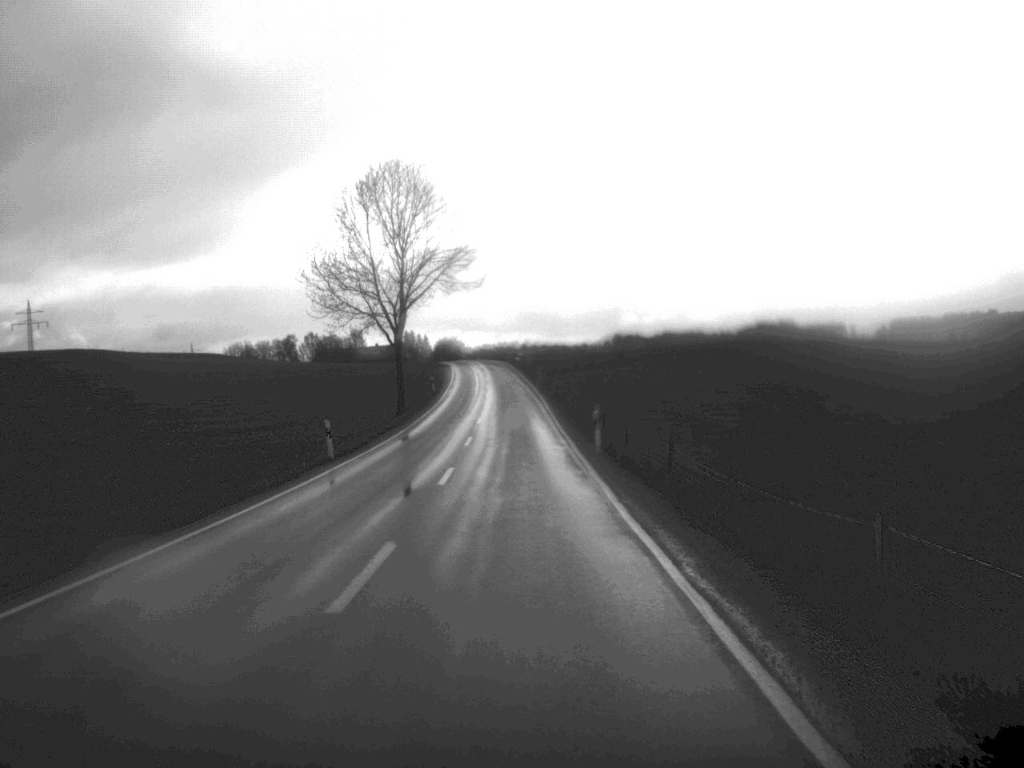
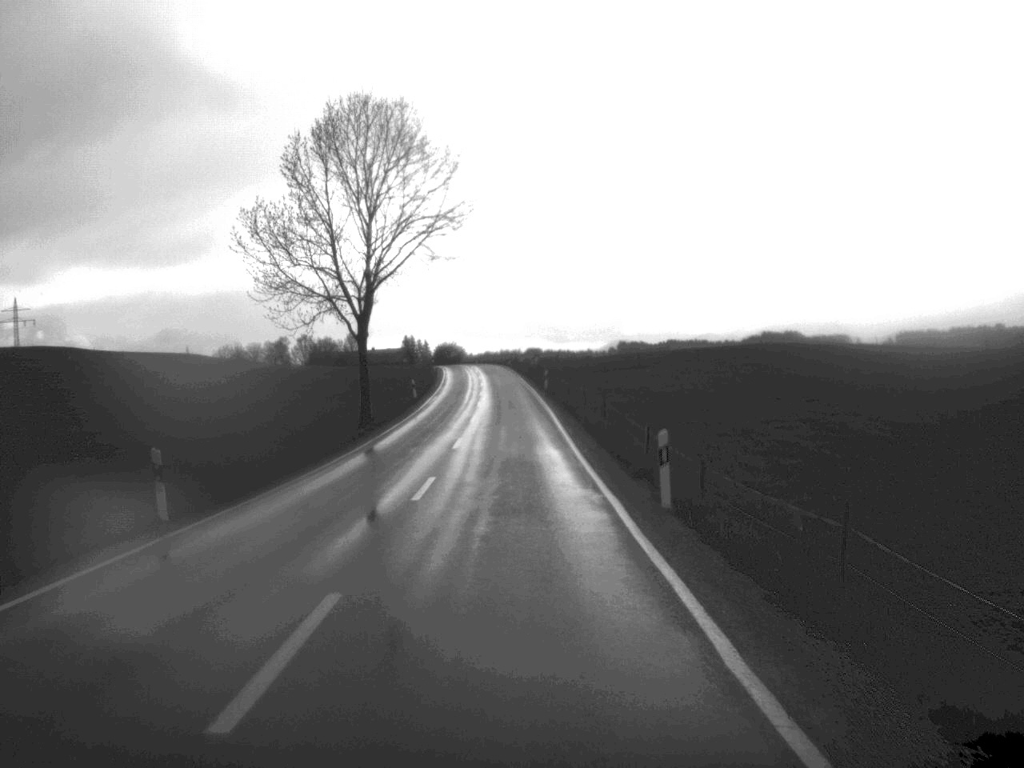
(0.0, +15.4) m; 0°
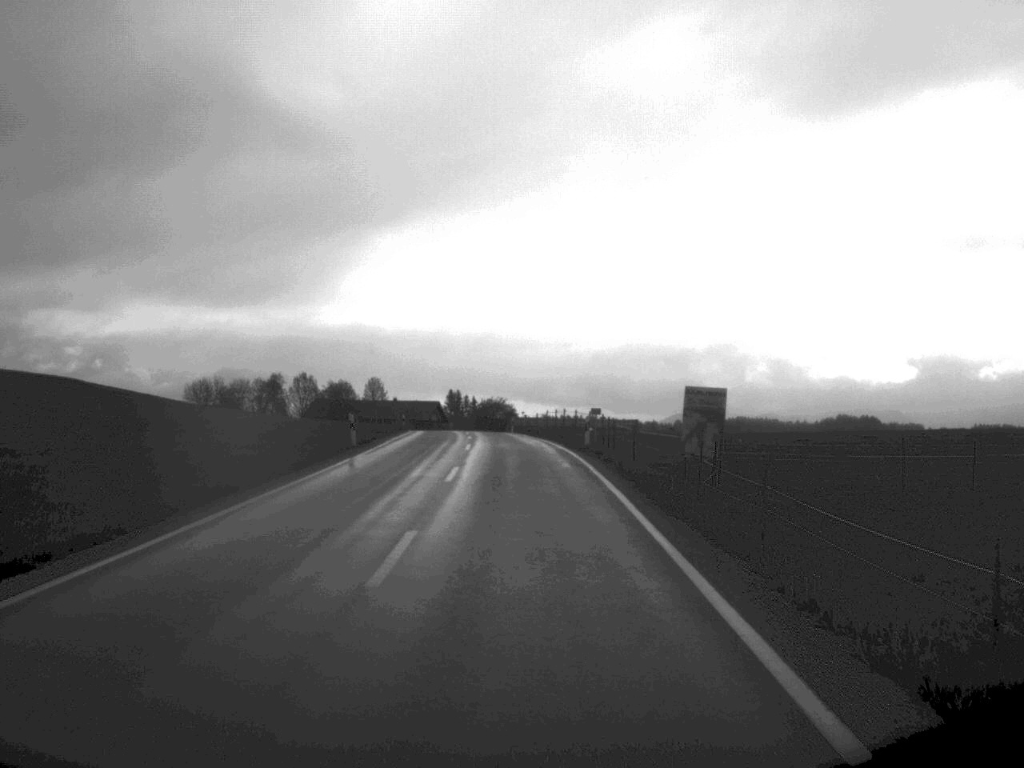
(-1.6, +78.2) m; -3°
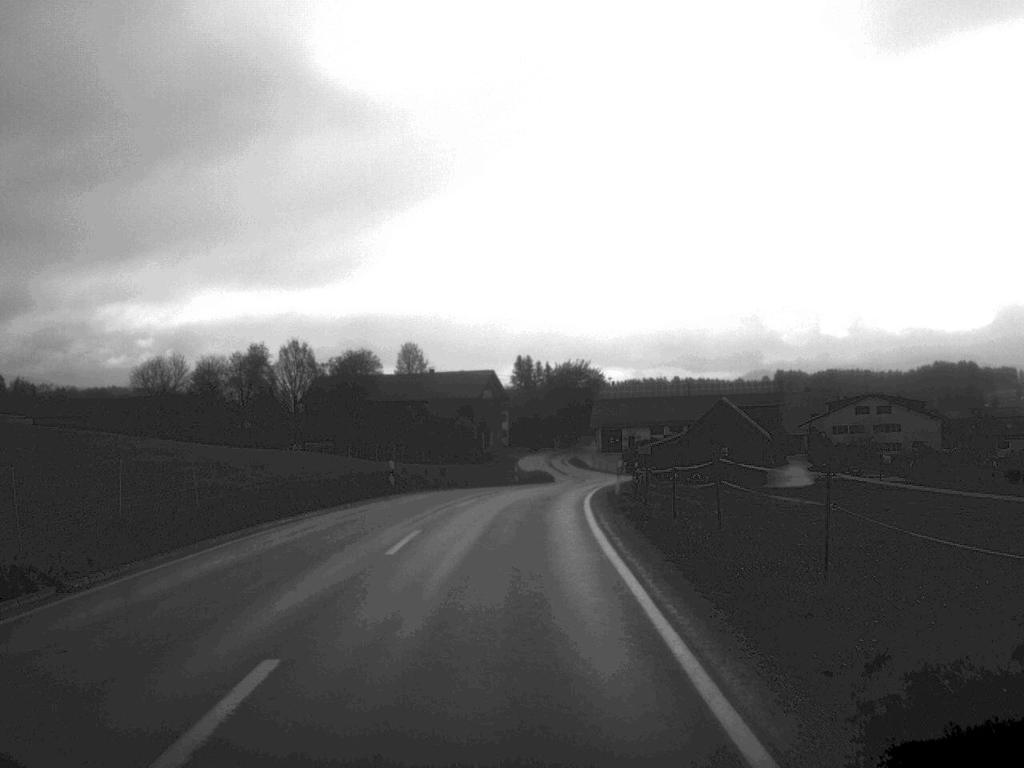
(-2.4, +76.4) m; -3°
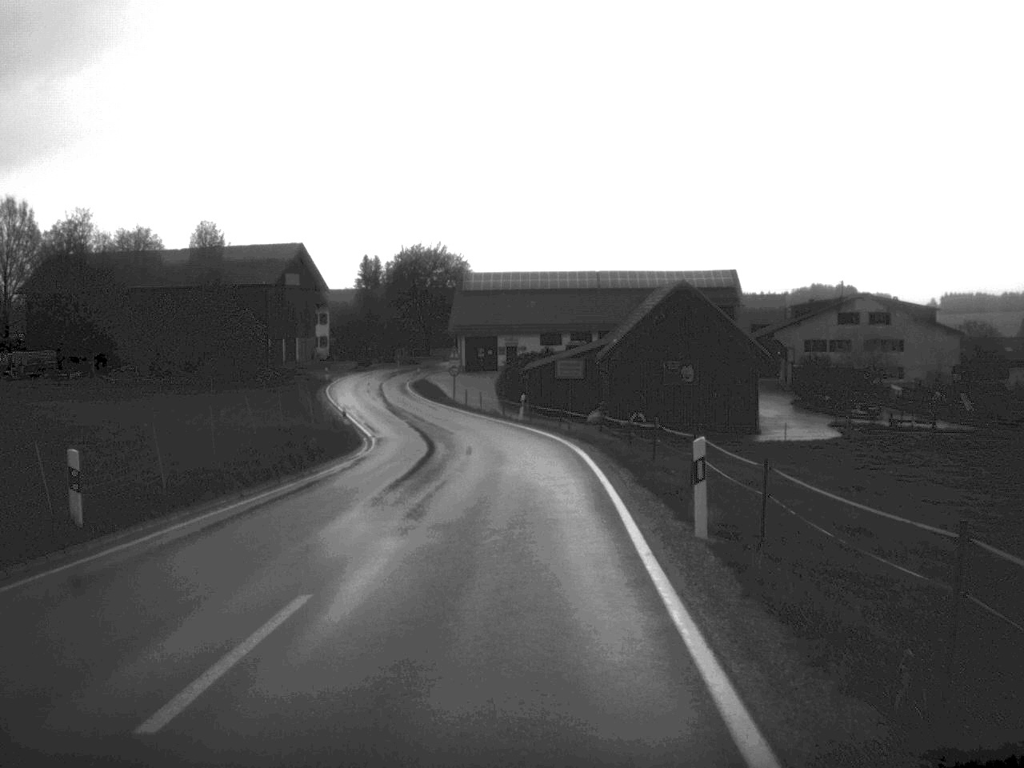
(+2.6, +57.1) m; +6°
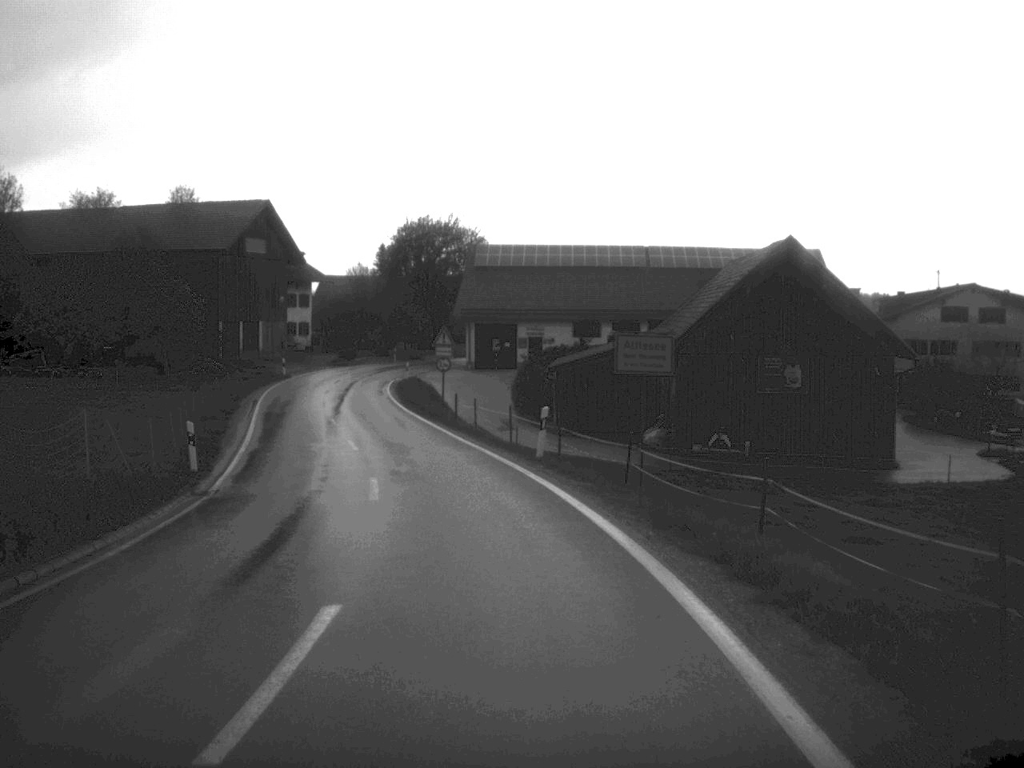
(0.0, +24.2) m; -2°
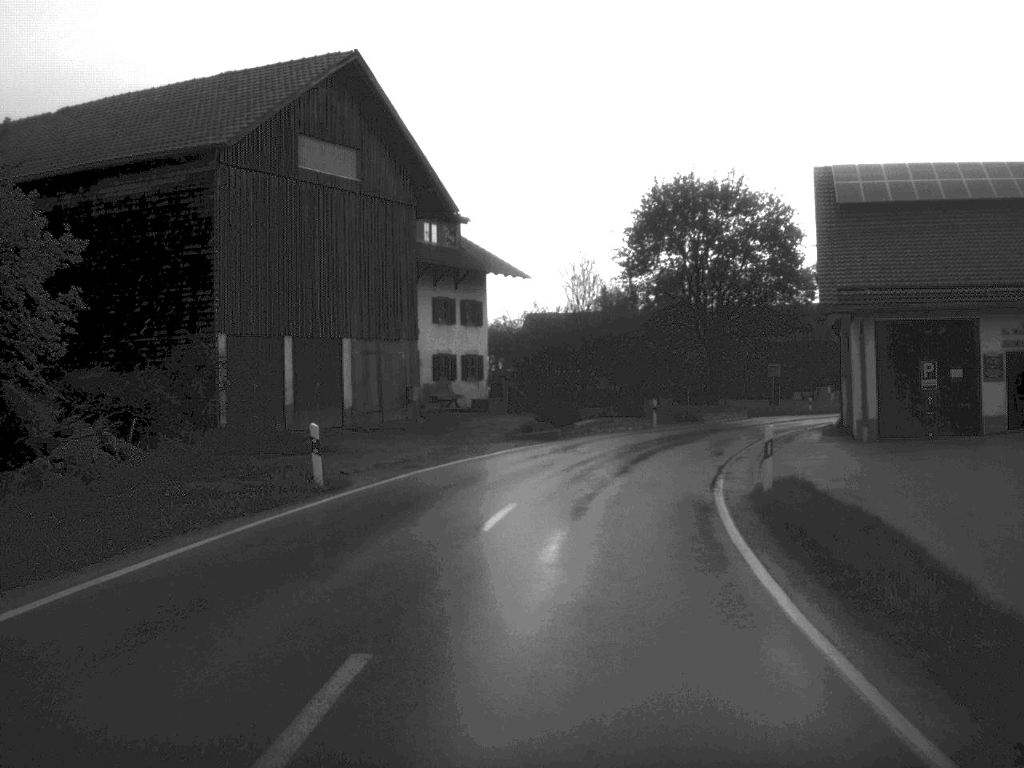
(-6.4, +49.2) m; -9°
